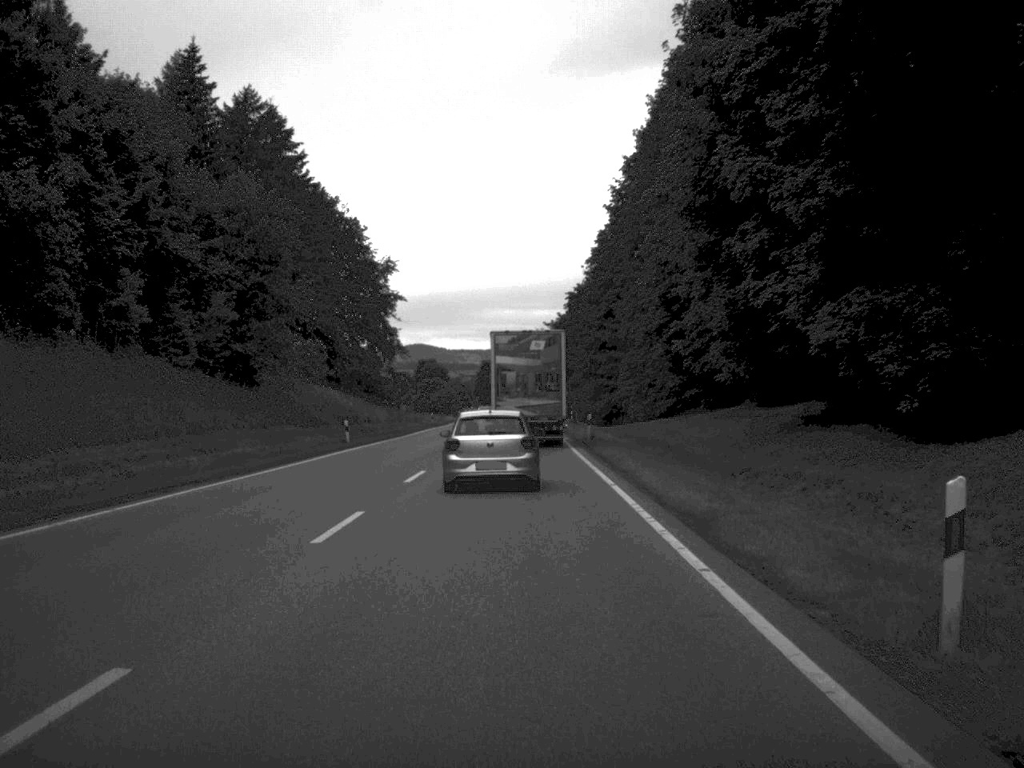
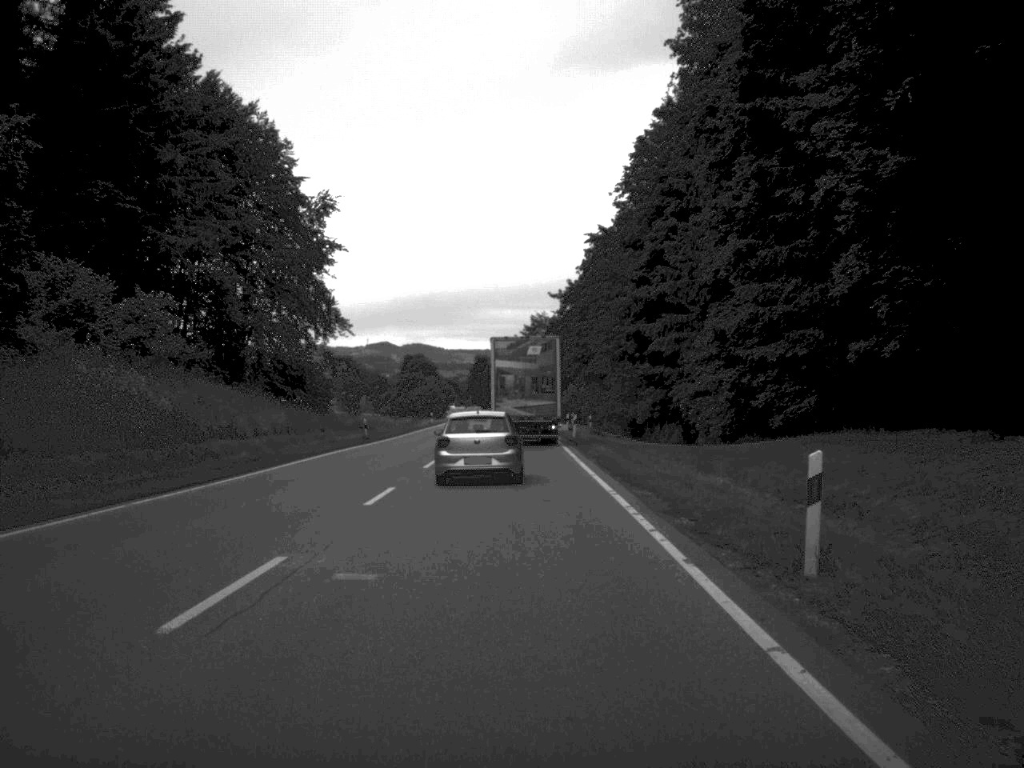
(0.0, +41.2) m; 0°
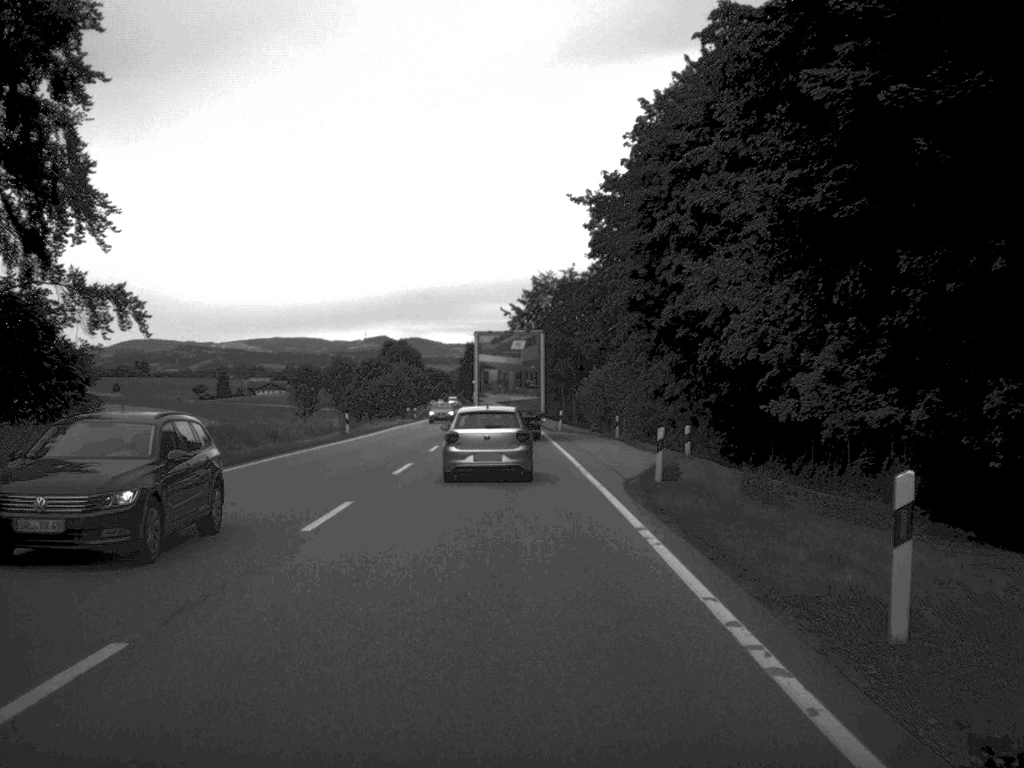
(-0.2, +52.3) m; 0°
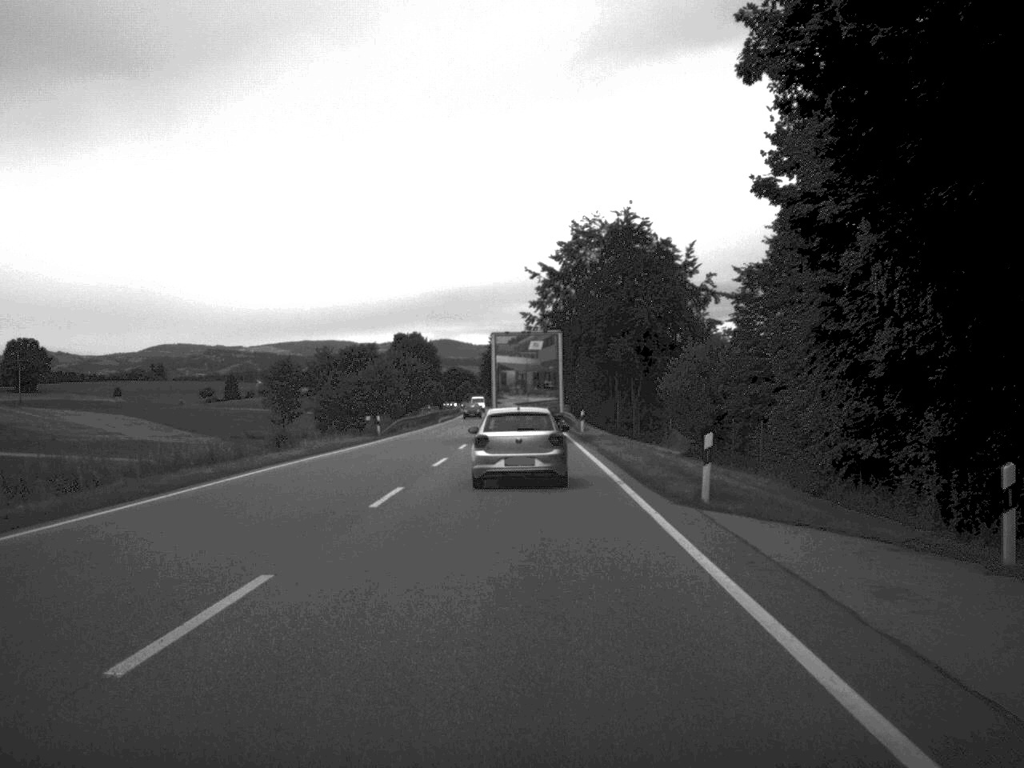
(-0.6, +43.3) m; -2°
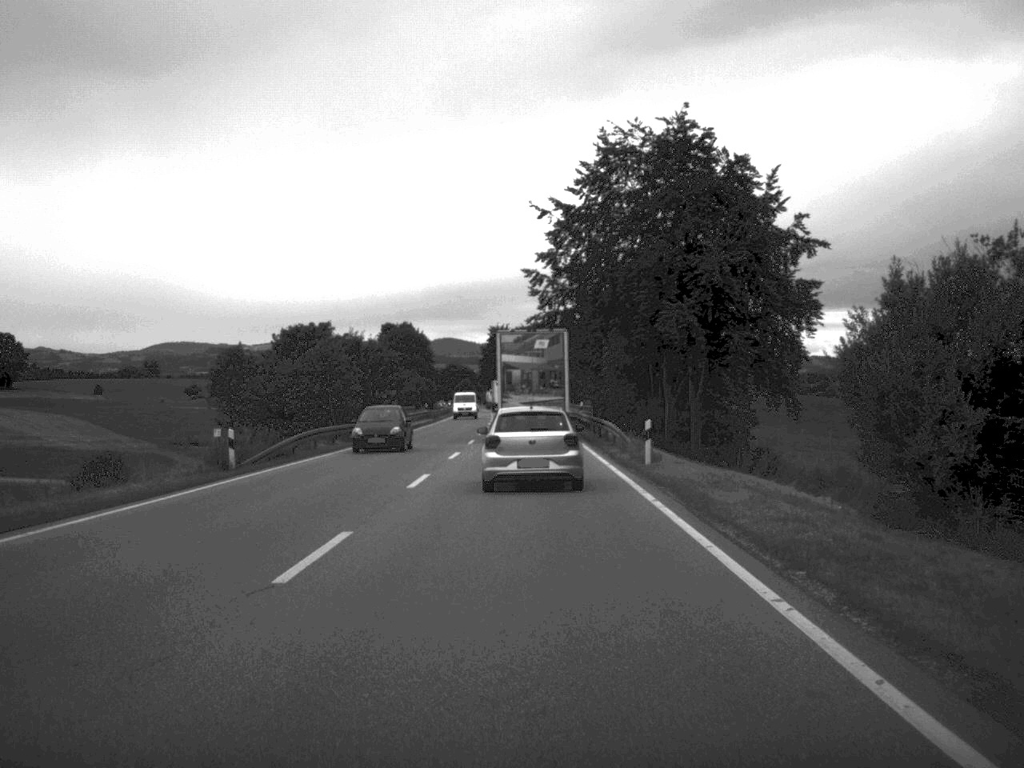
(-0.1, +31.4) m; 0°
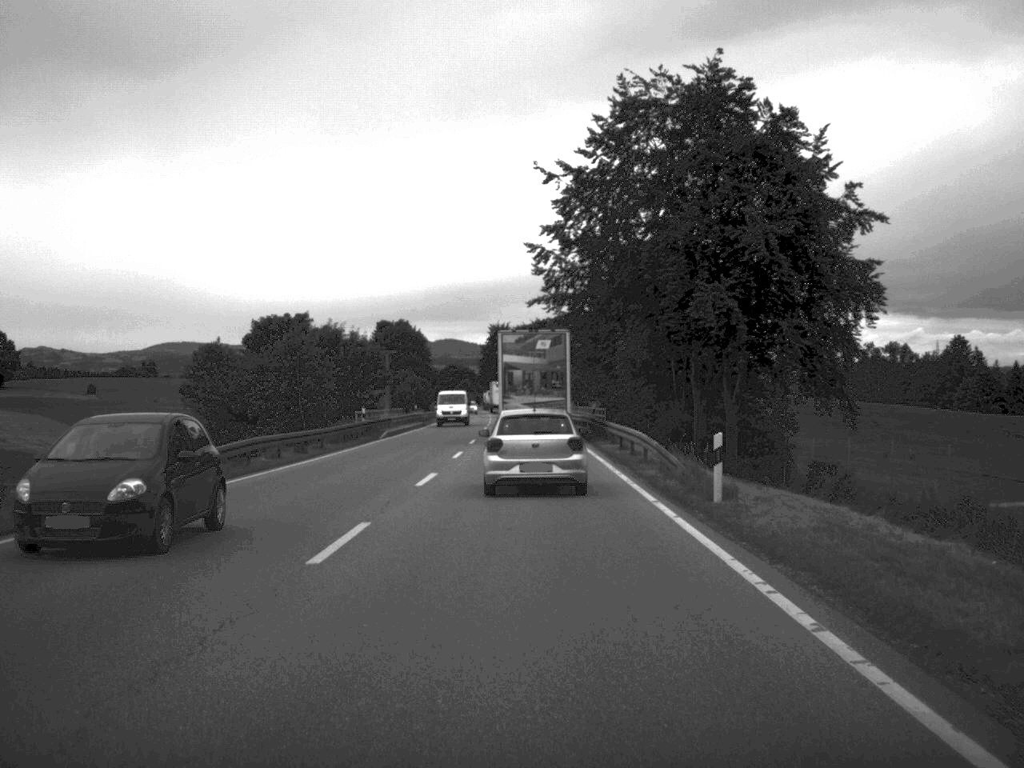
(0.0, +10.6) m; 0°
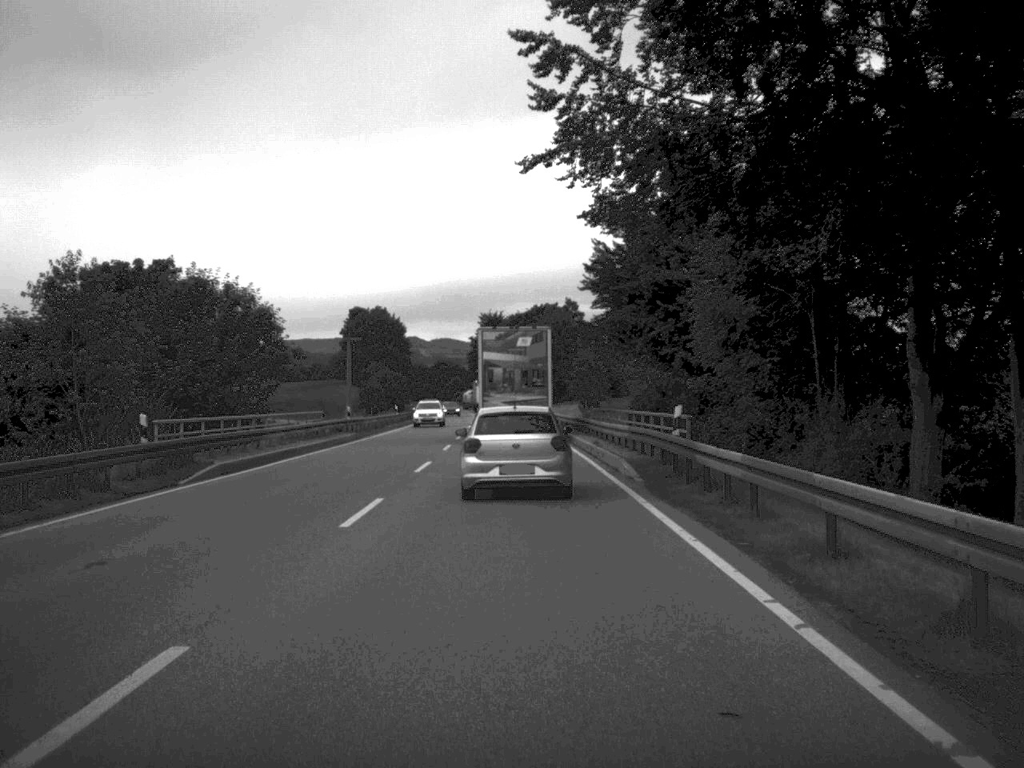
(+0.1, +32.0) m; 0°
